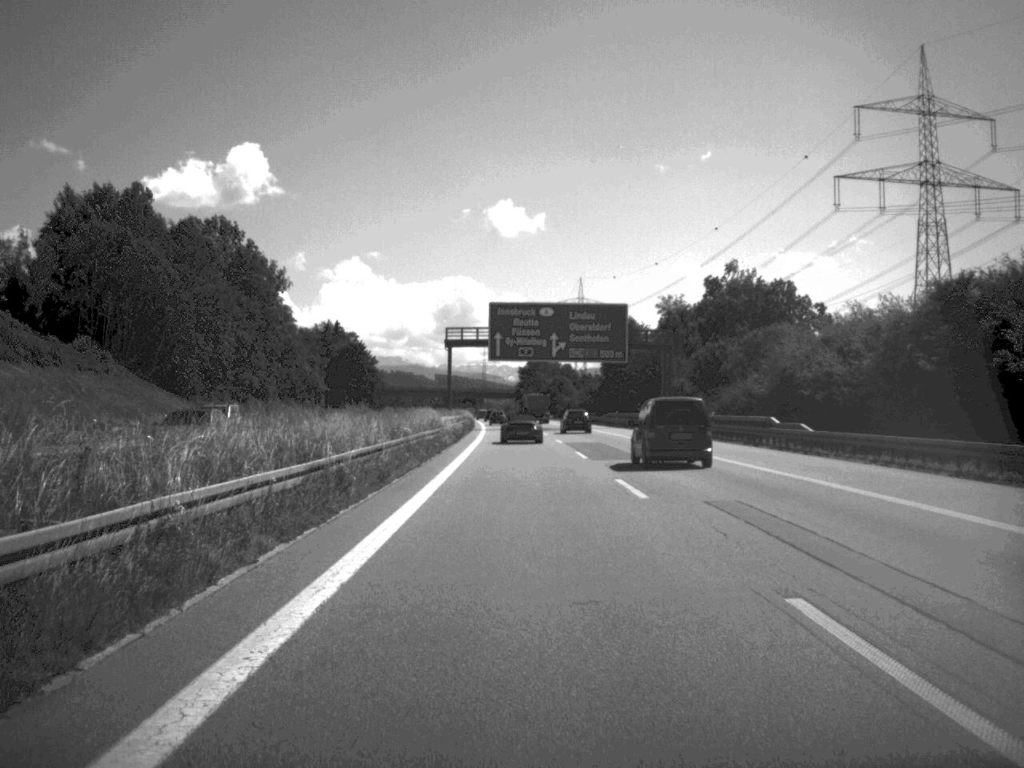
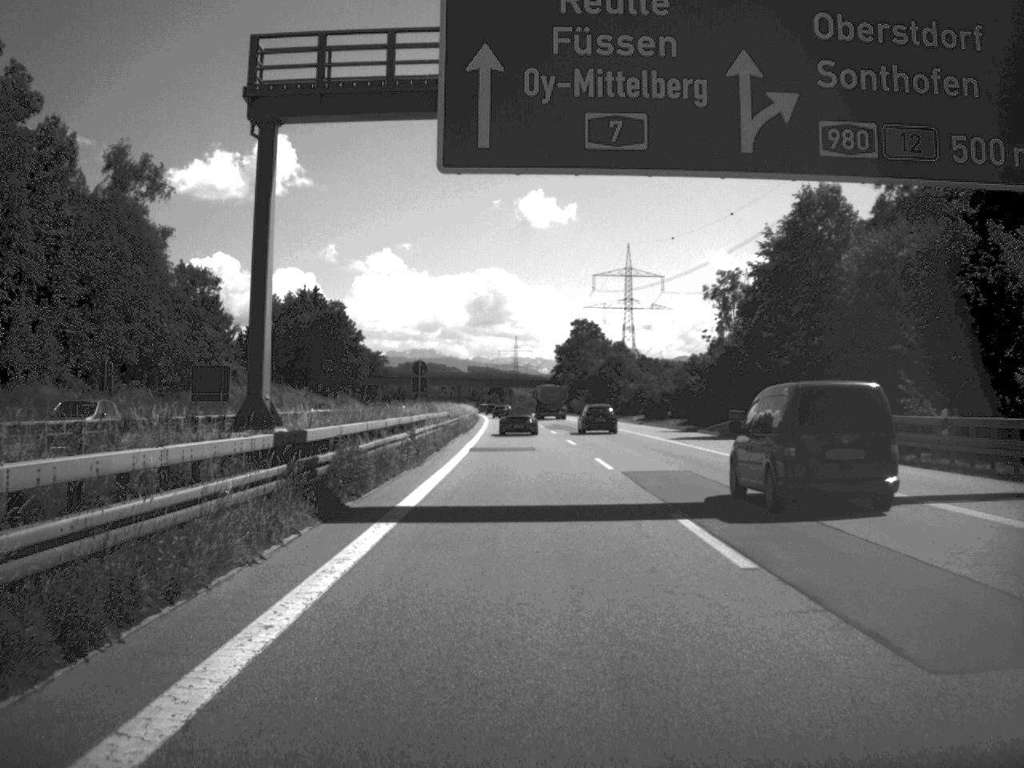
(-1.1, +81.1) m; -2°
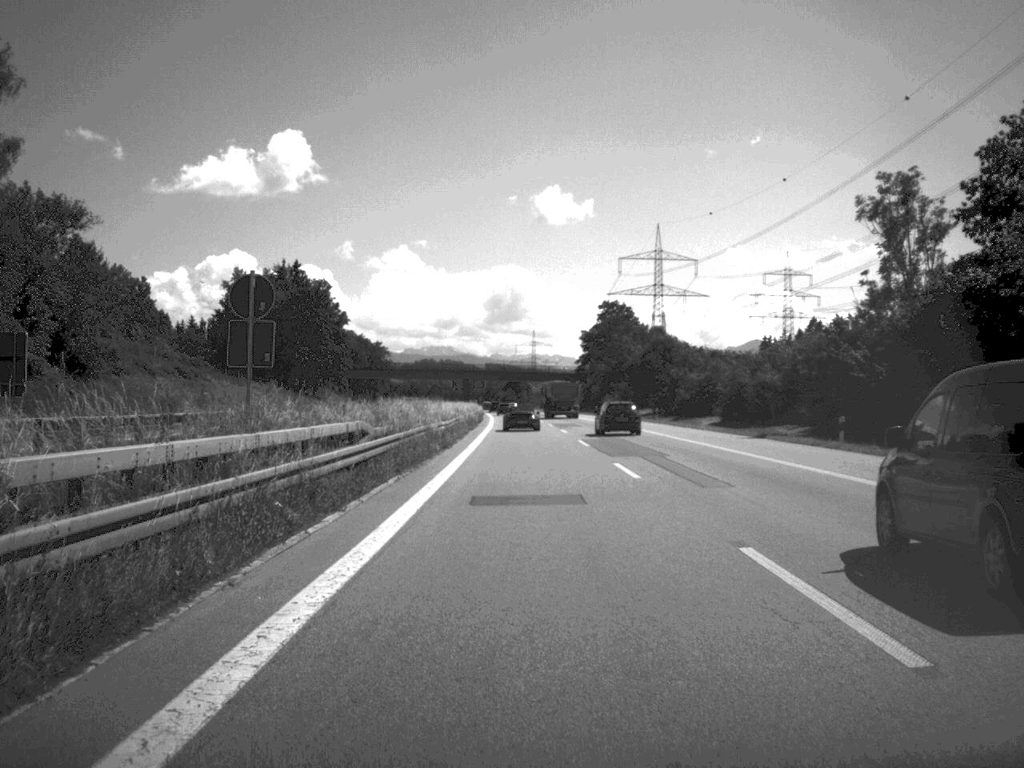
(-0.3, +40.0) m; -1°
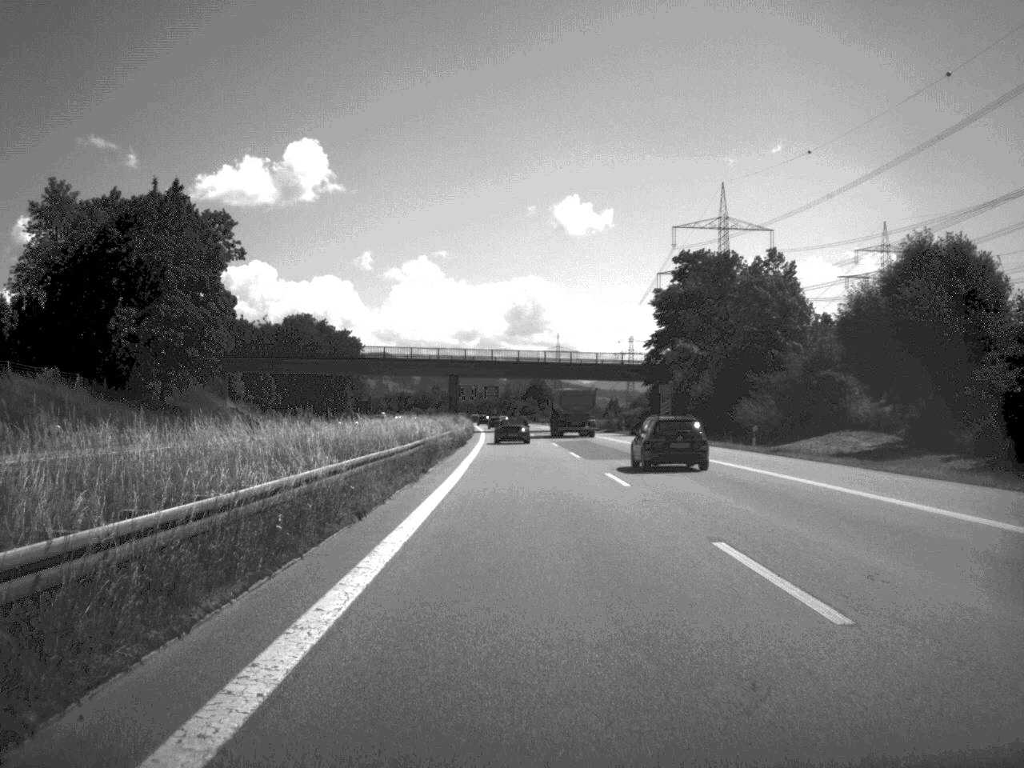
(-0.9, +86.6) m; -1°
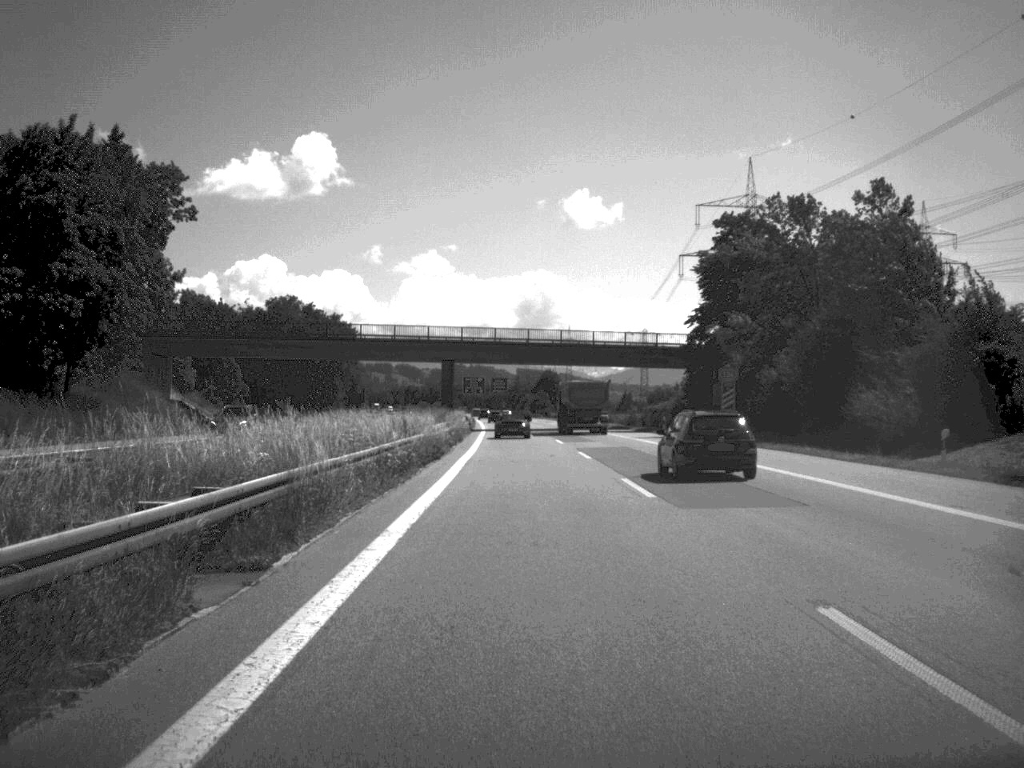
(-0.1, +23.2) m; -1°
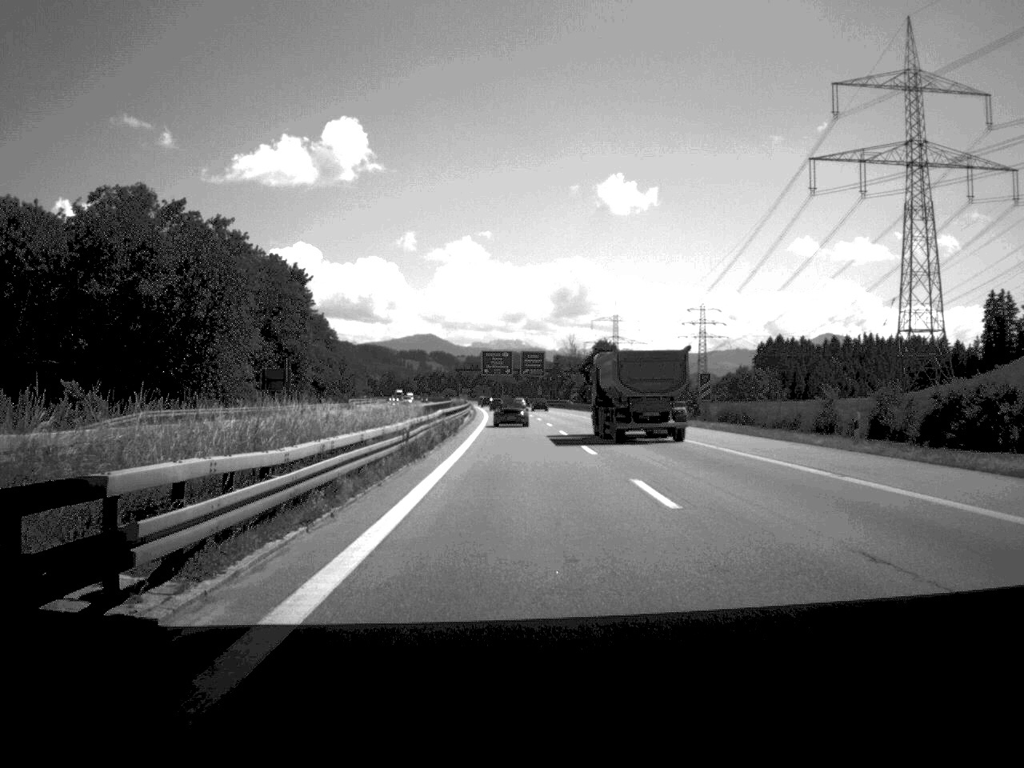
(-1.6, +92.4) m; -2°
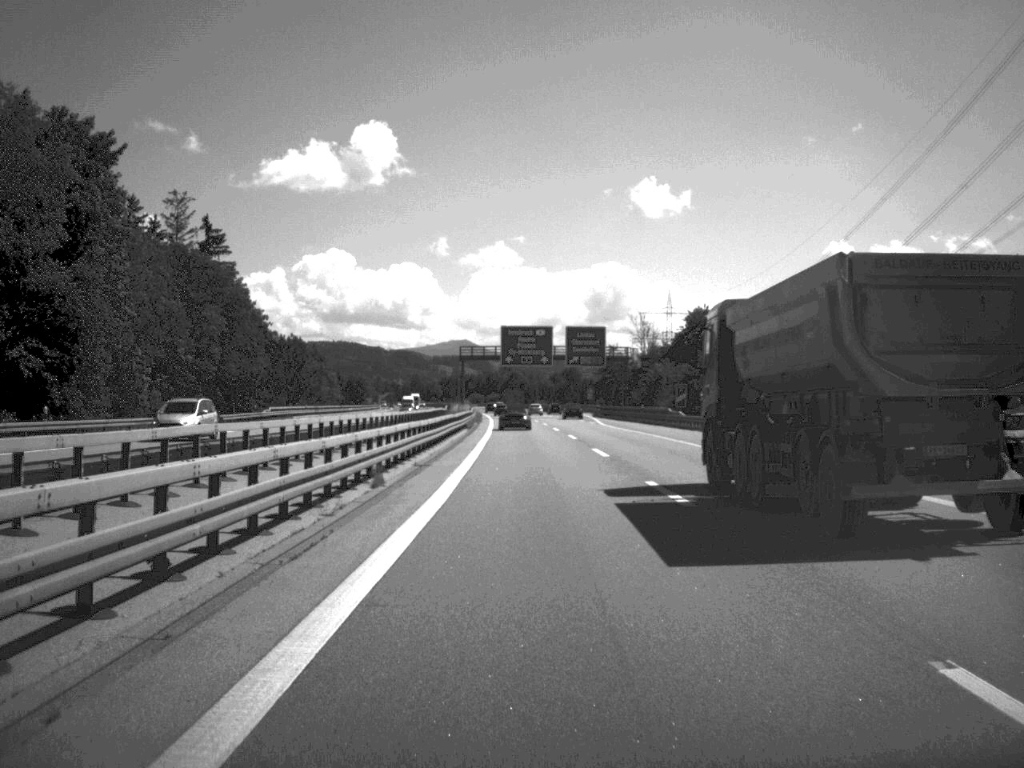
(-1.4, +87.0) m; -2°
